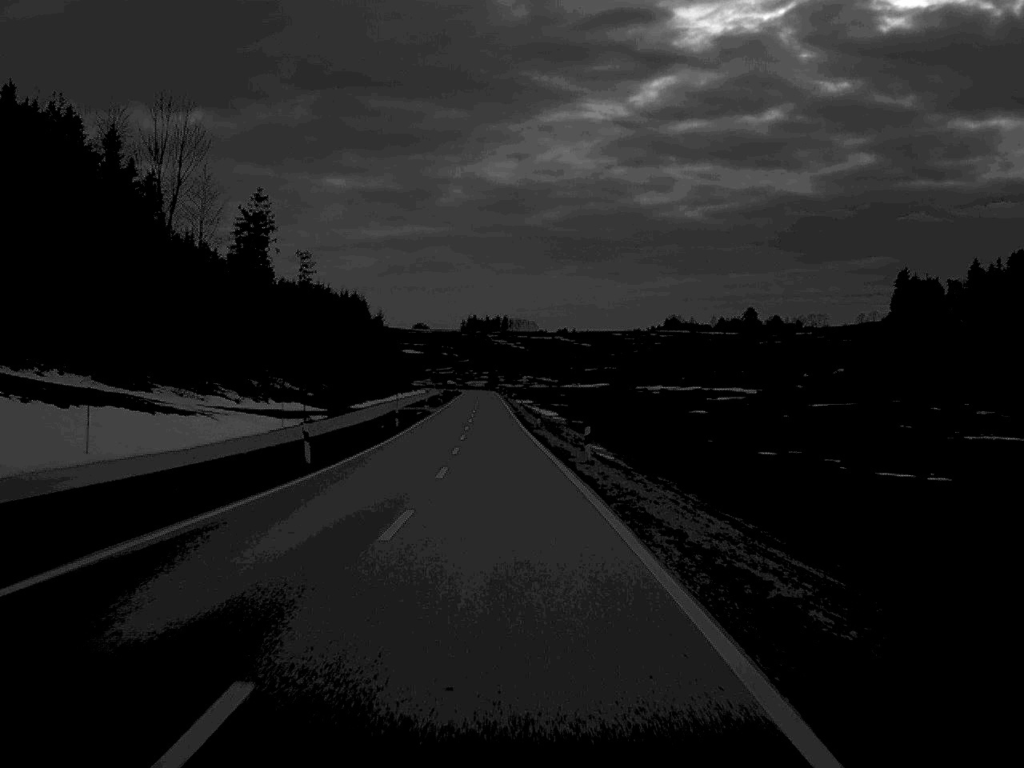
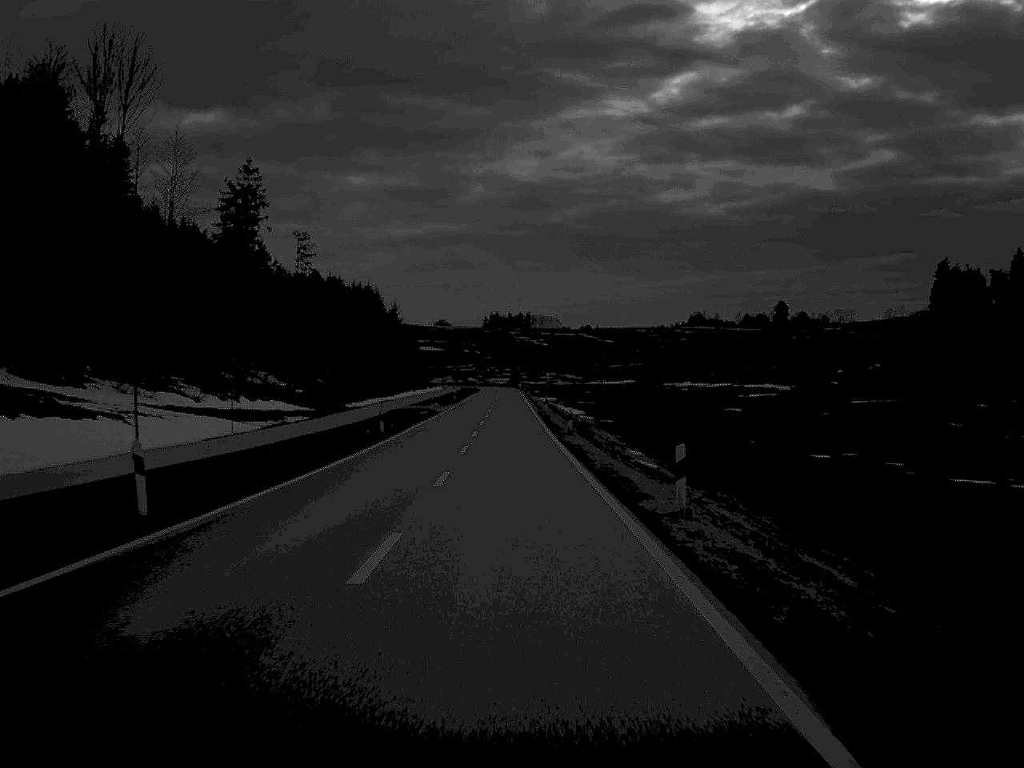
(-0.2, +16.0) m; -1°
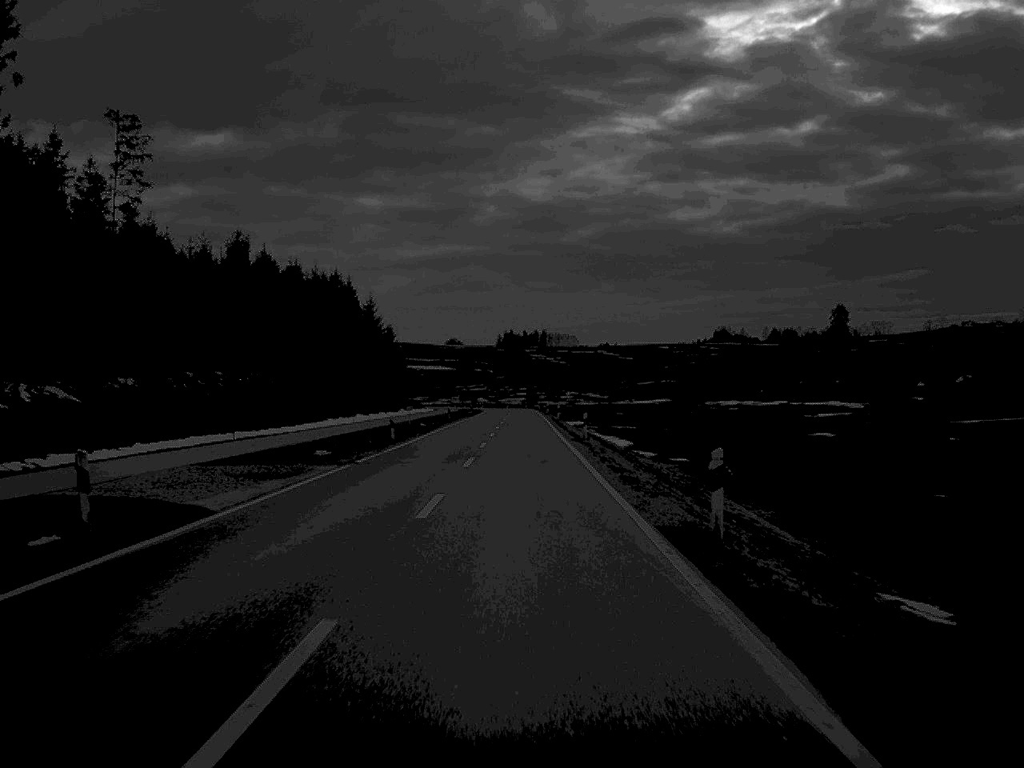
(-0.6, +65.8) m; -1°
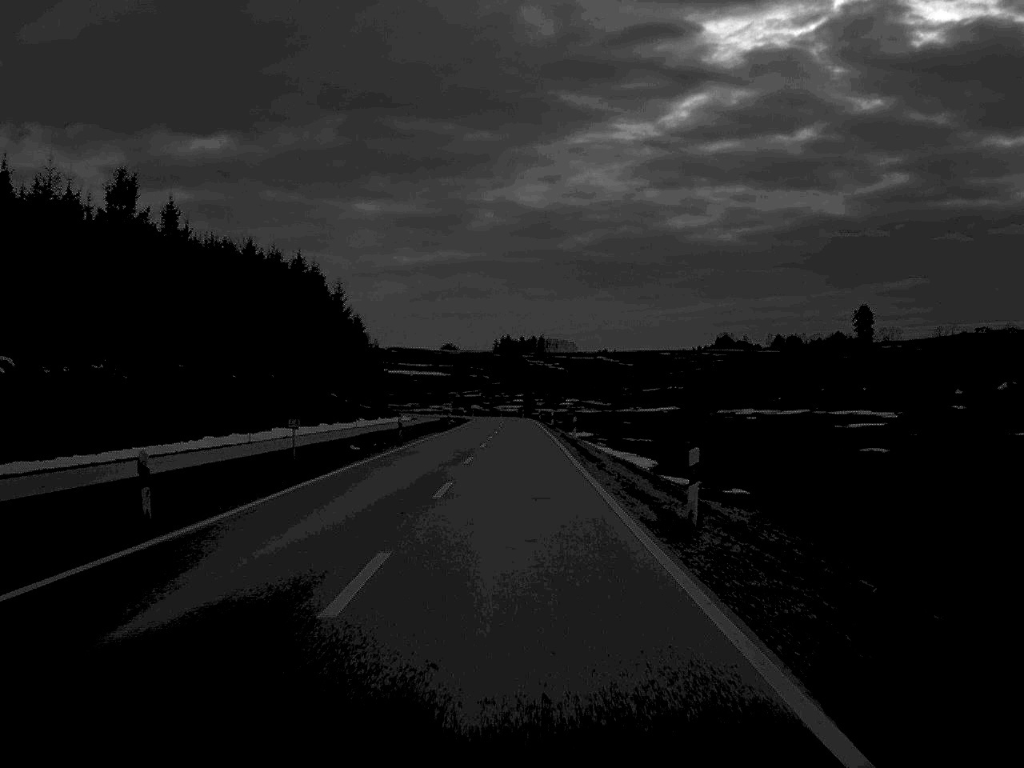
(0.0, +31.3) m; 0°
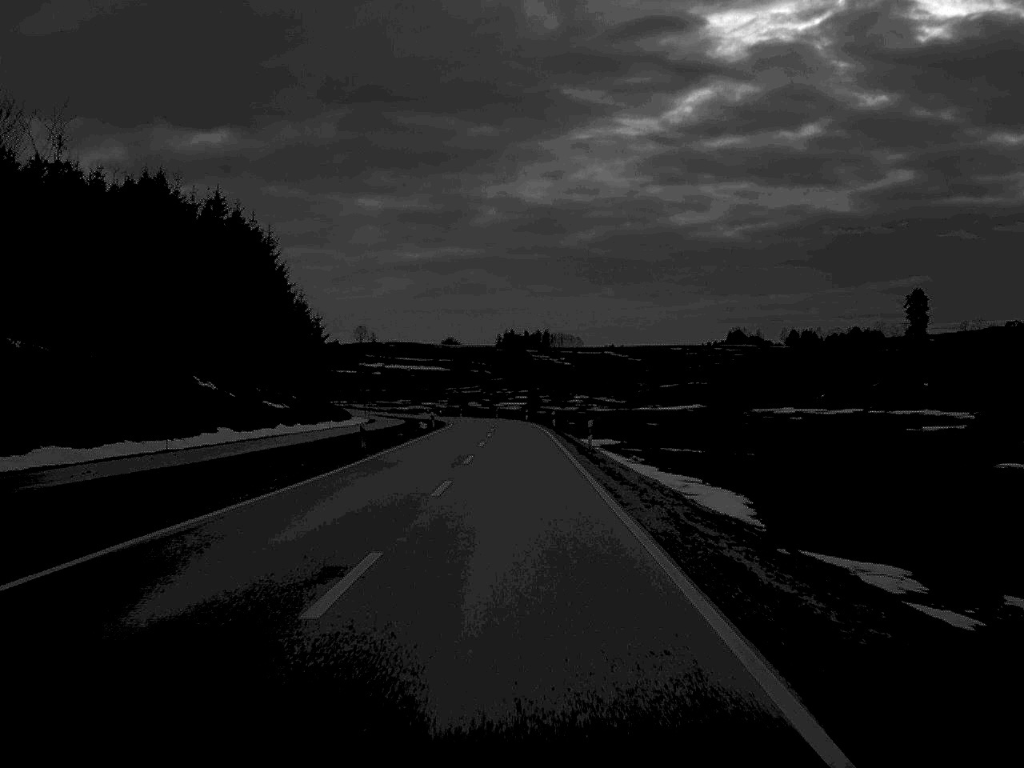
(0.0, +47.8) m; 0°
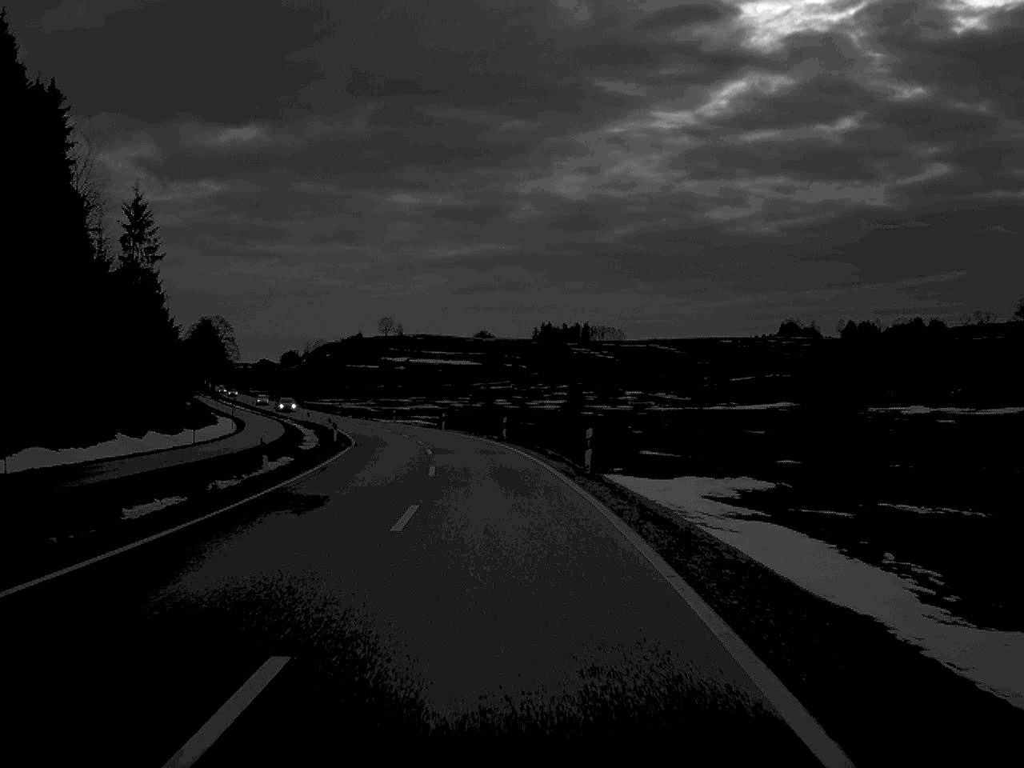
(-0.4, +77.0) m; -2°
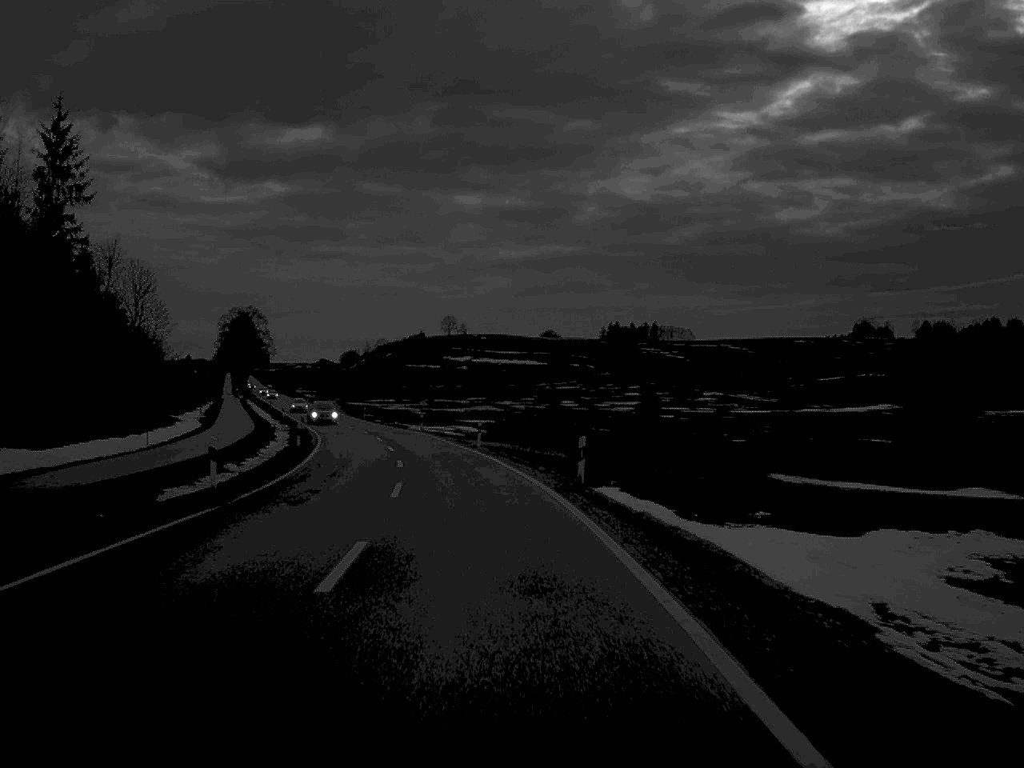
(-0.7, +29.1) m; -3°
